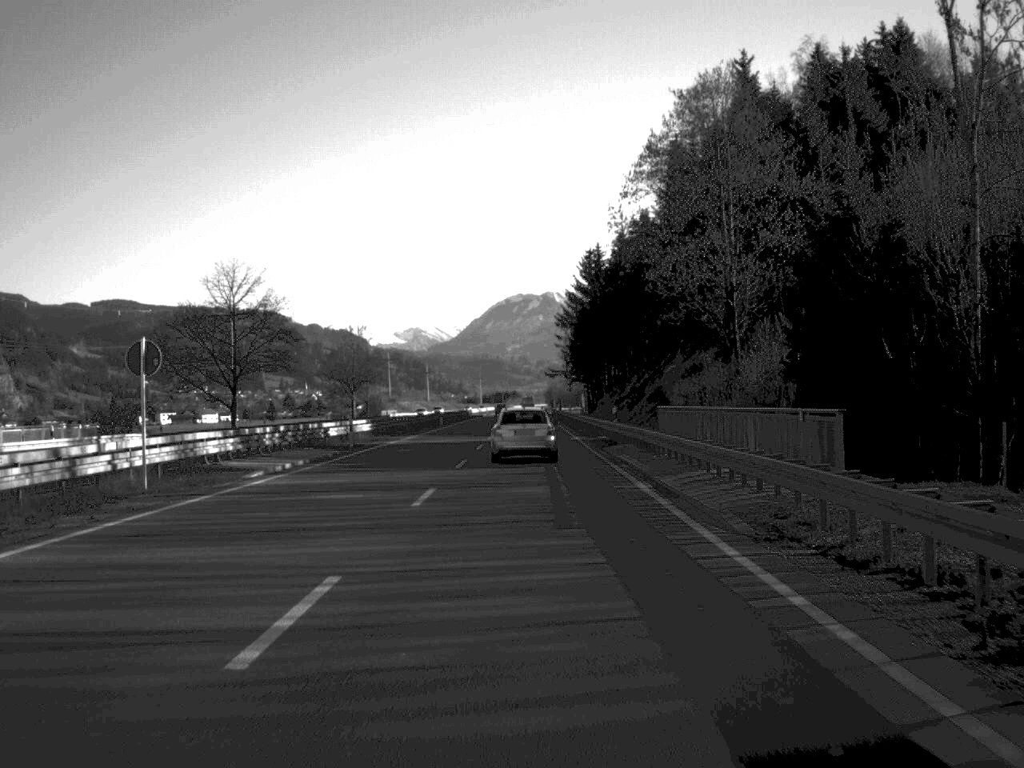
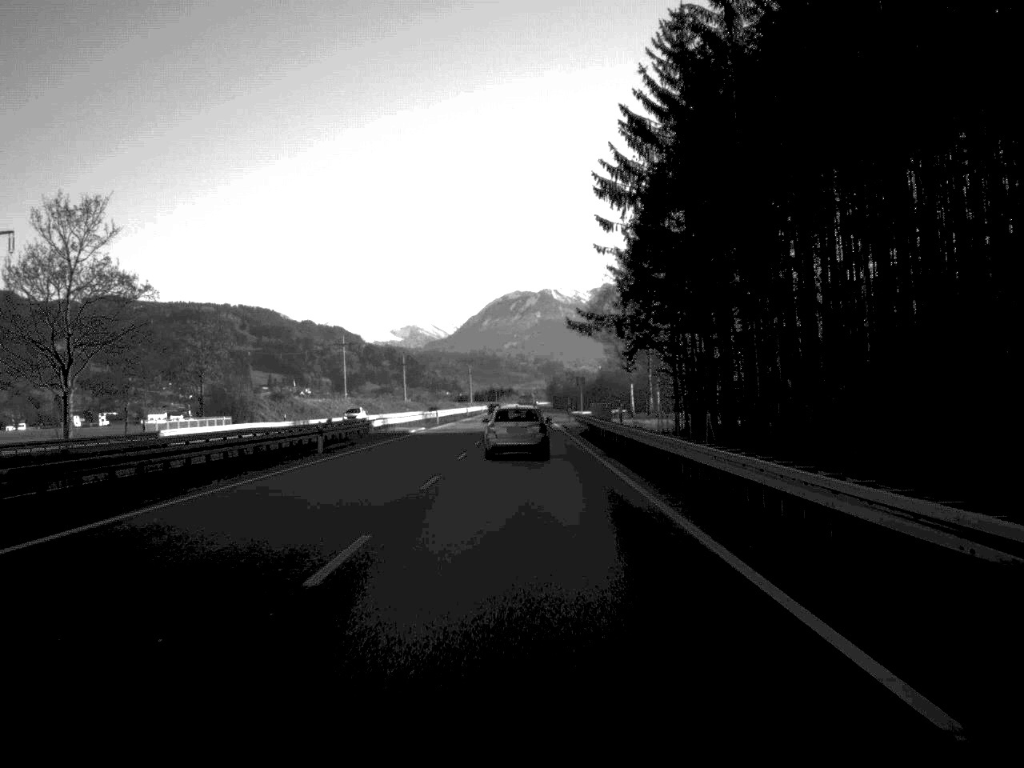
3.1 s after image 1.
(+0.2, +104.5) m; 0°
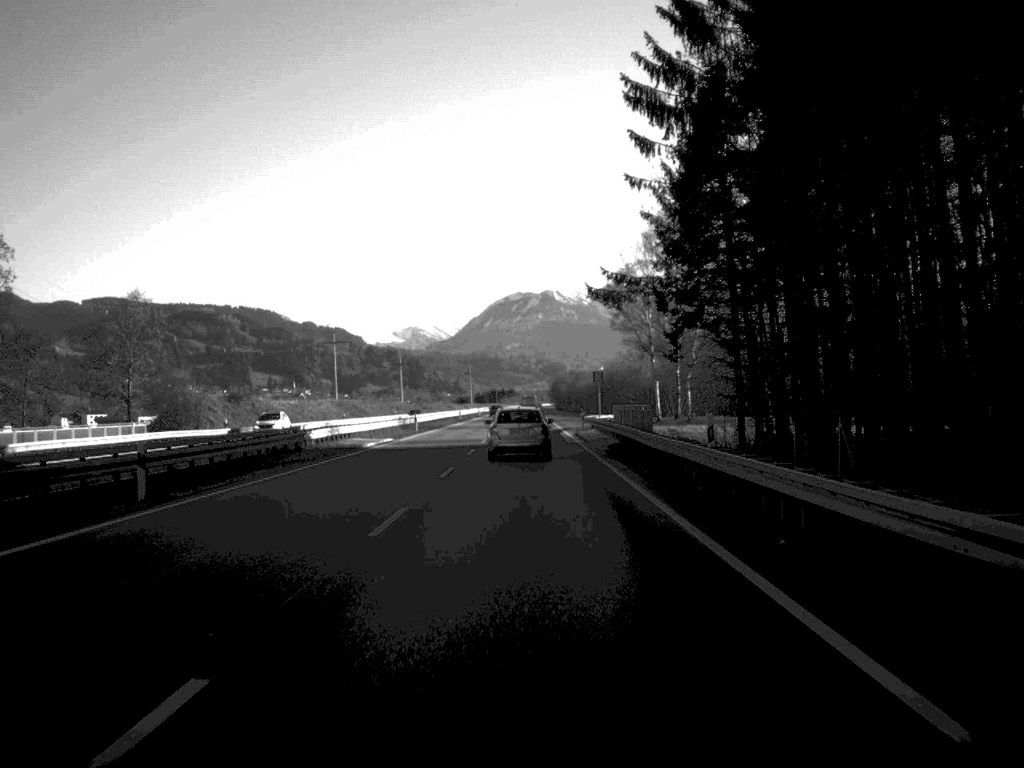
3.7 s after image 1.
(0.0, +19.8) m; 0°
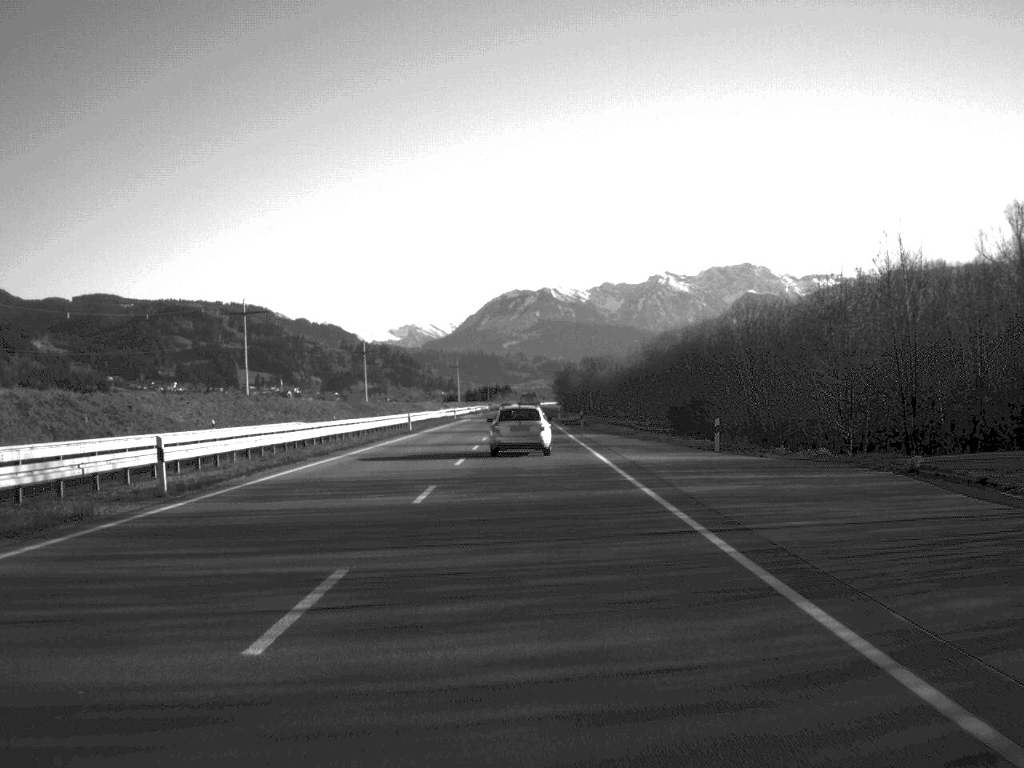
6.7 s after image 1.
(0.0, +103.1) m; 0°
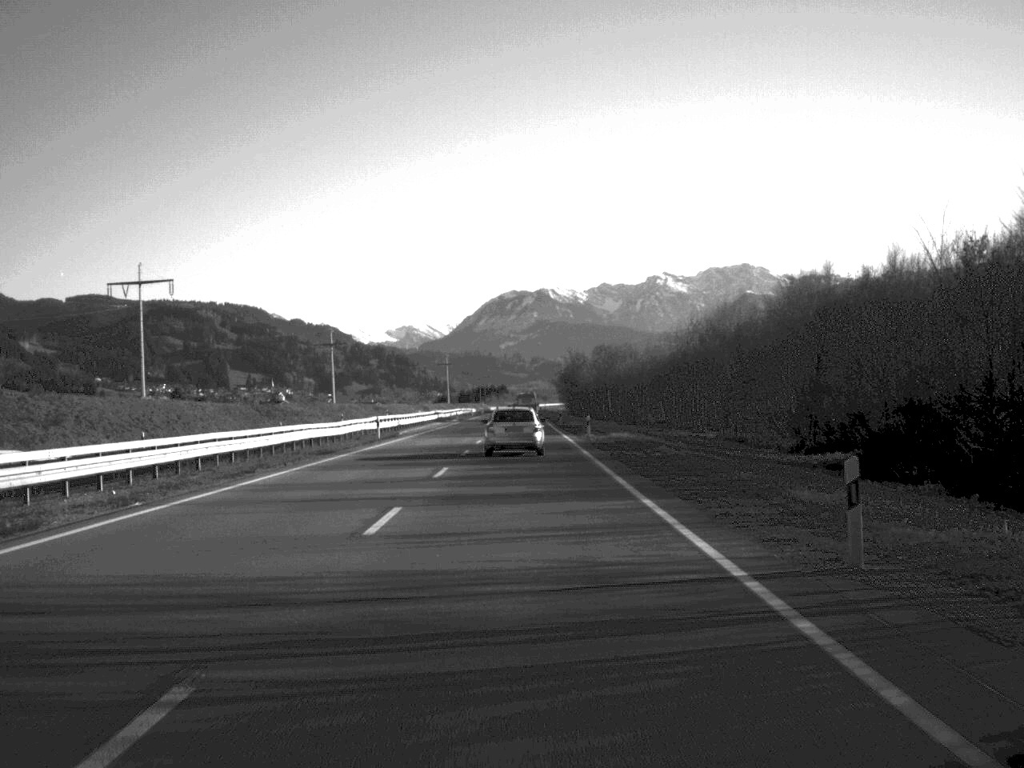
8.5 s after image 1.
(0.0, +61.0) m; 0°
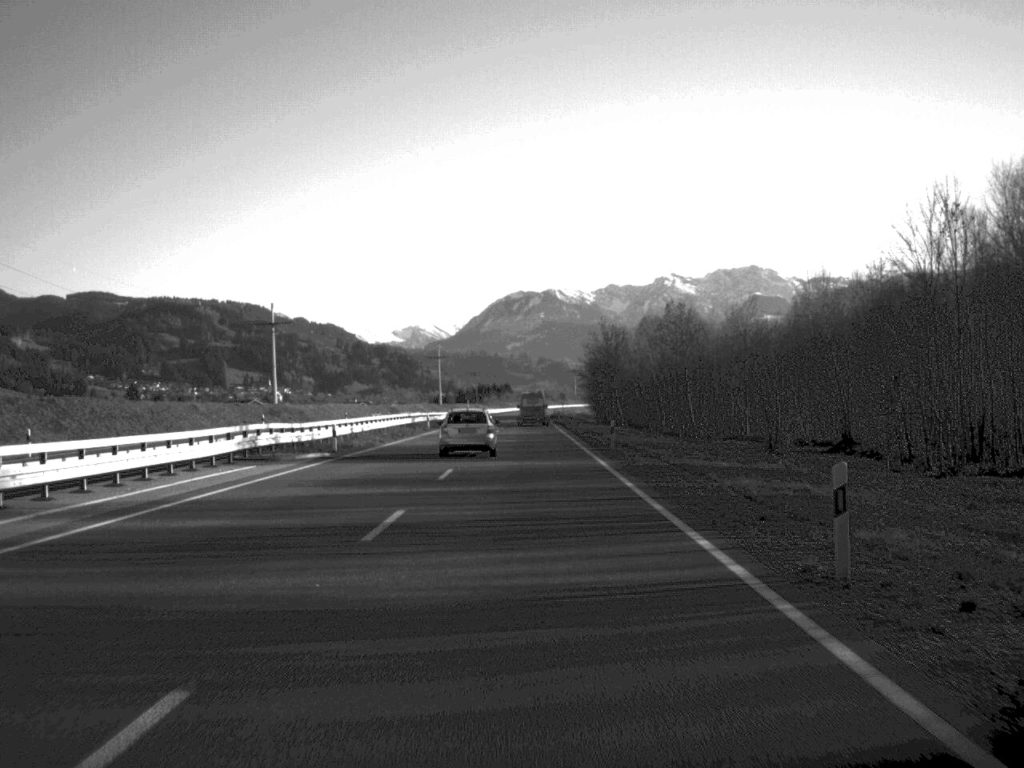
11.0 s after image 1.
(-0.2, +84.0) m; 0°
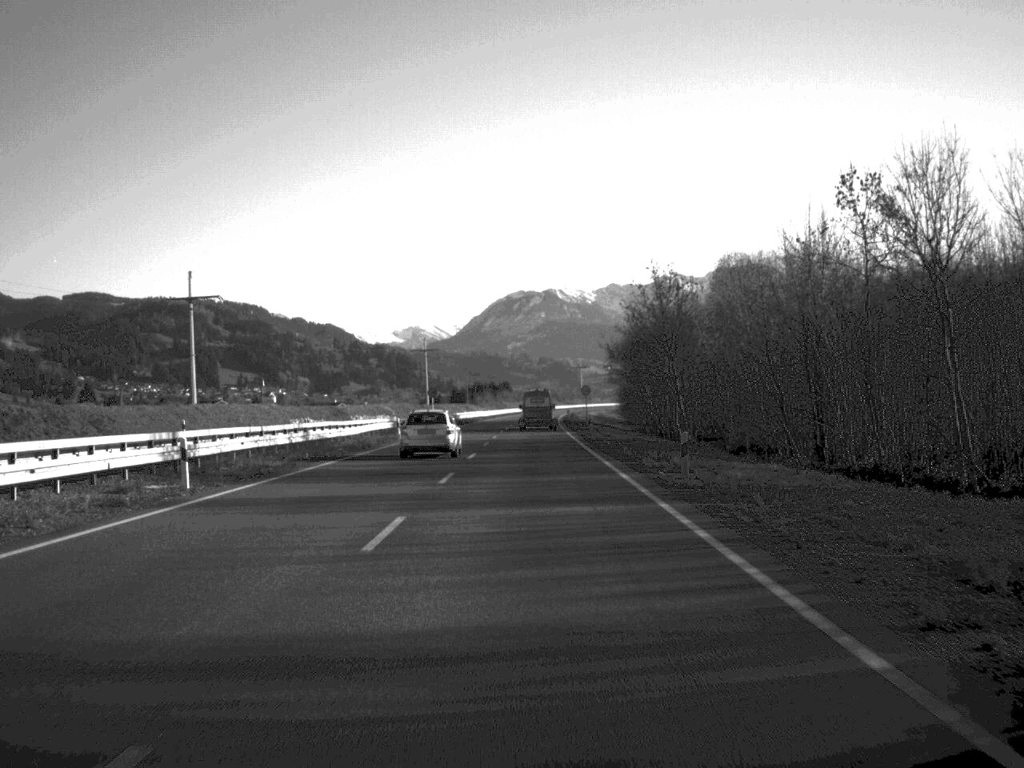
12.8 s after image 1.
(0.0, +61.2) m; 0°
